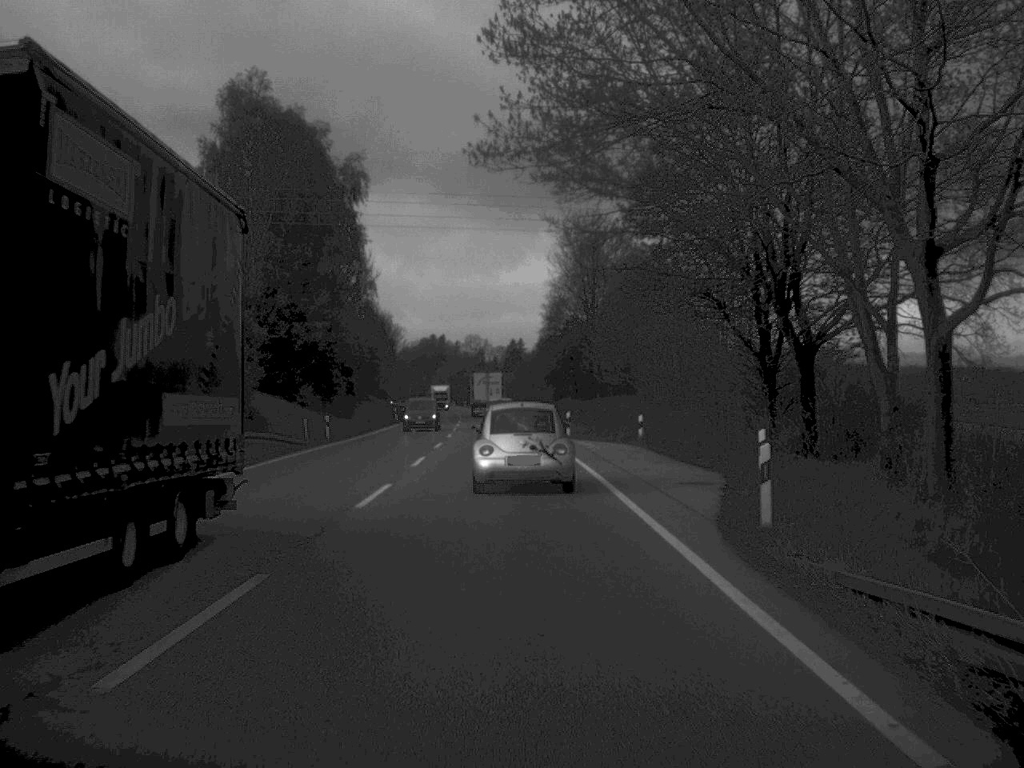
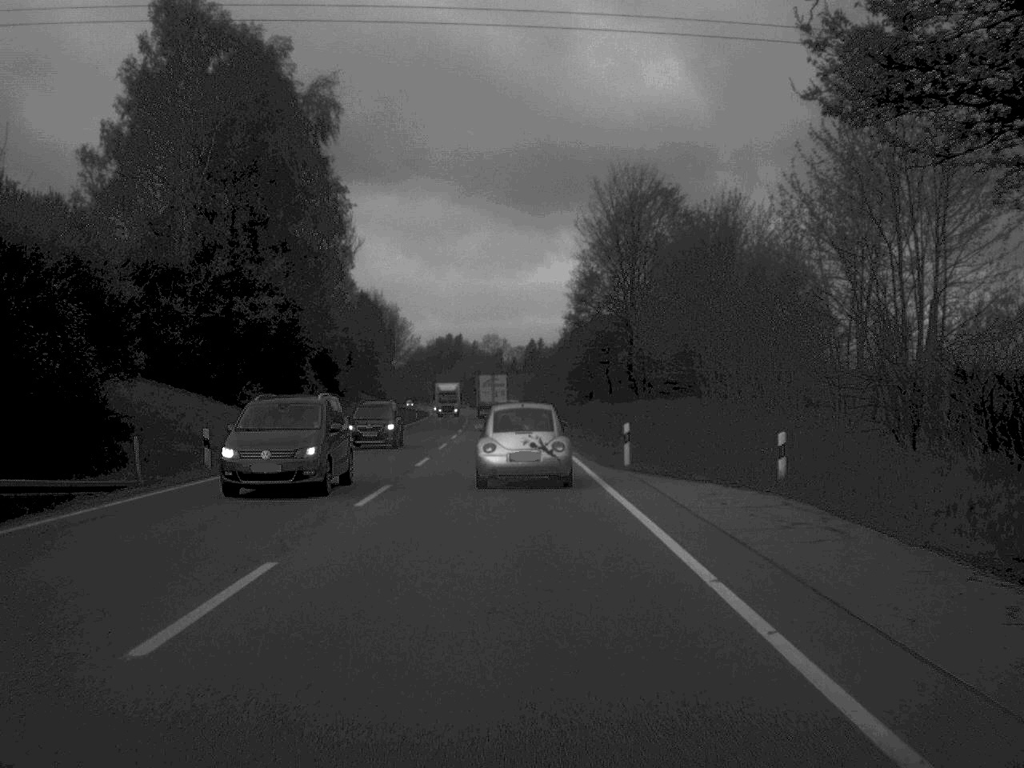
(-0.1, +22.6) m; -1°
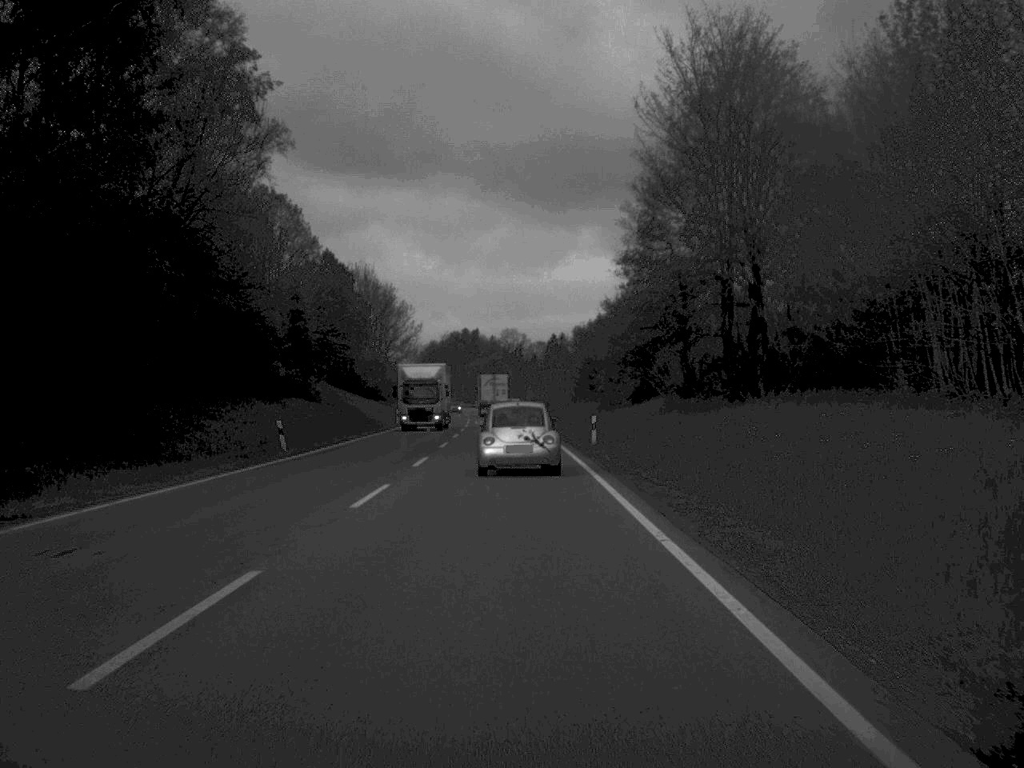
(-0.3, +36.0) m; -1°
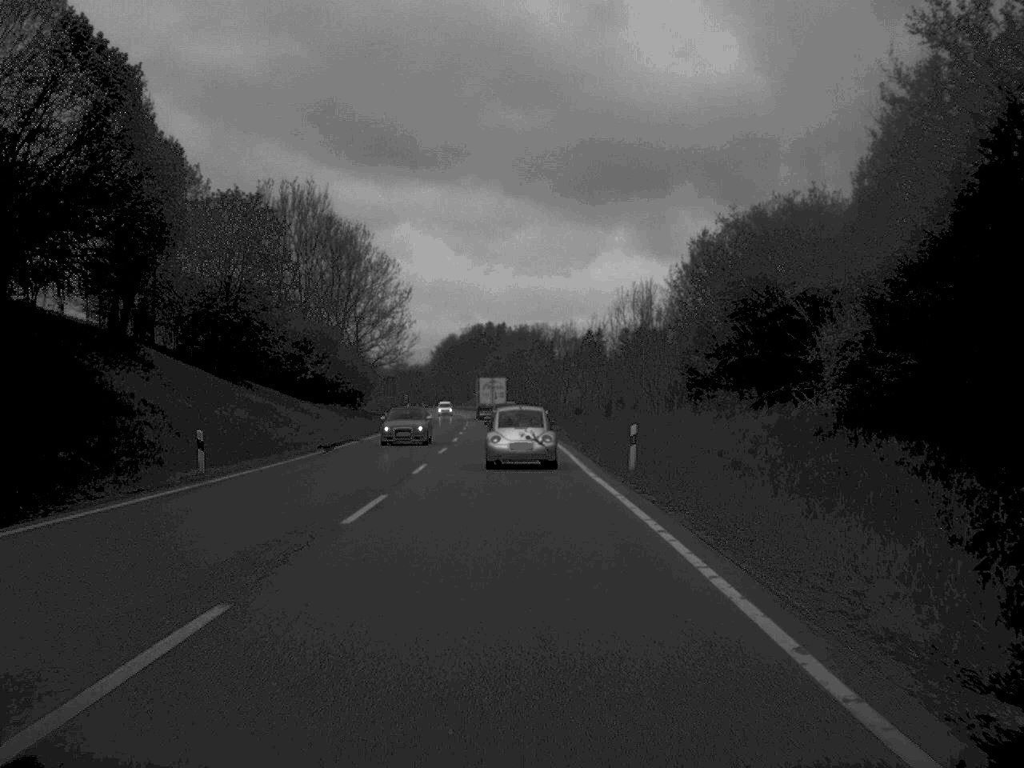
(-0.9, +60.9) m; -1°
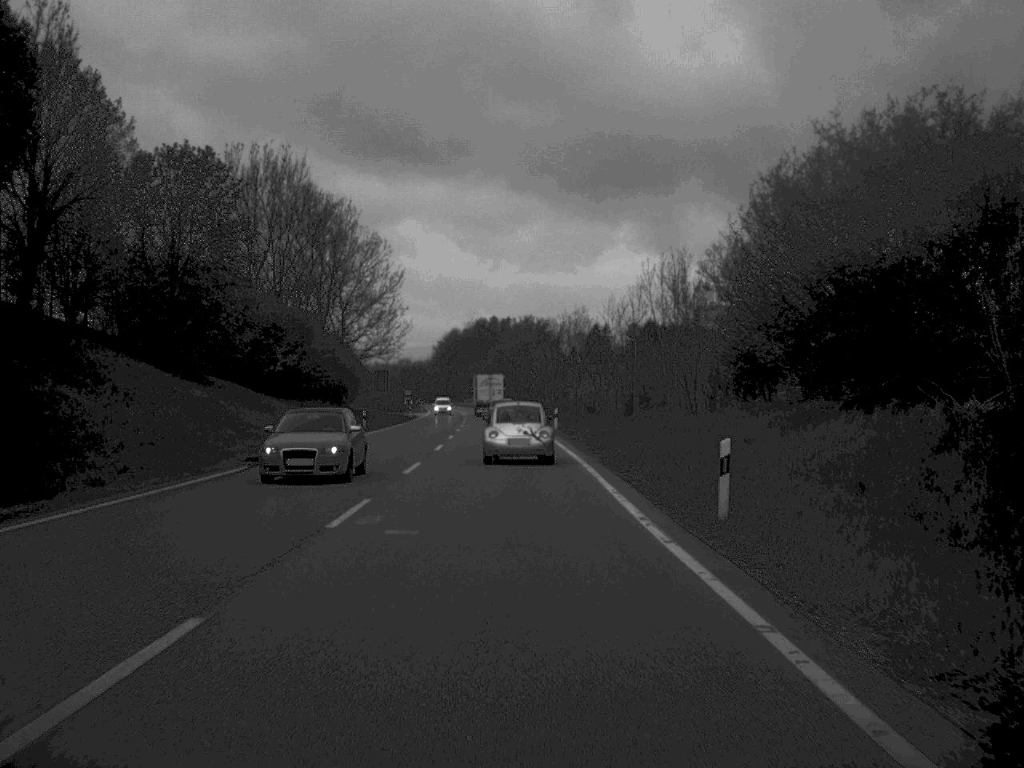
(0.0, +12.8) m; 0°
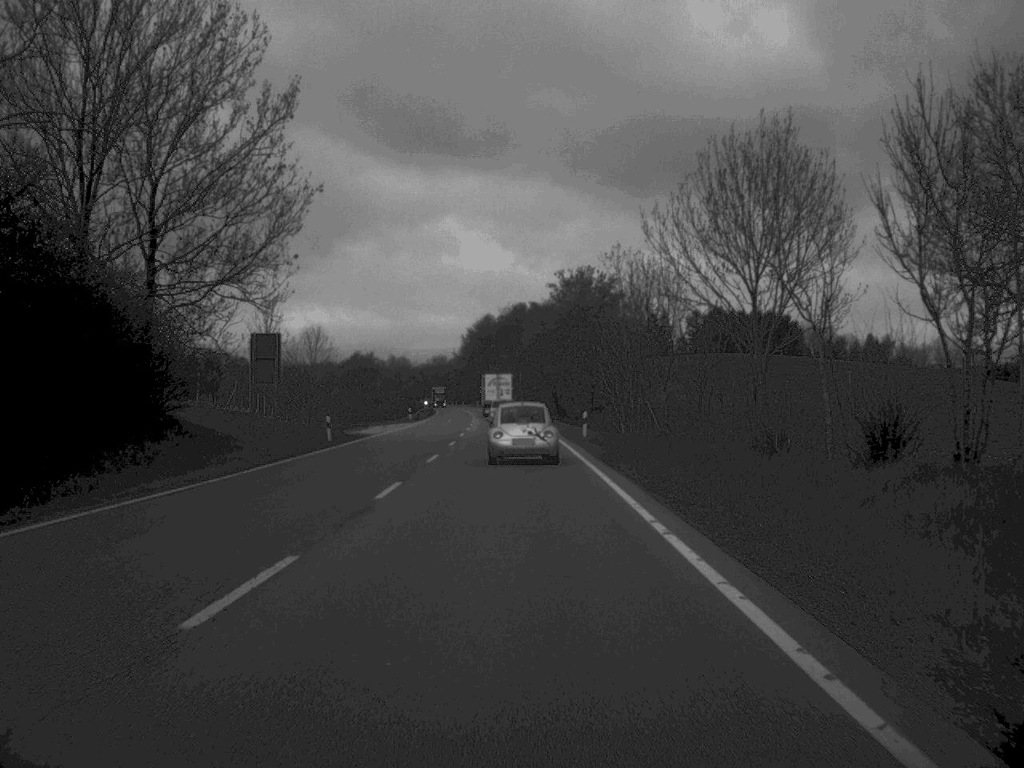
(-1.2, +65.5) m; -2°
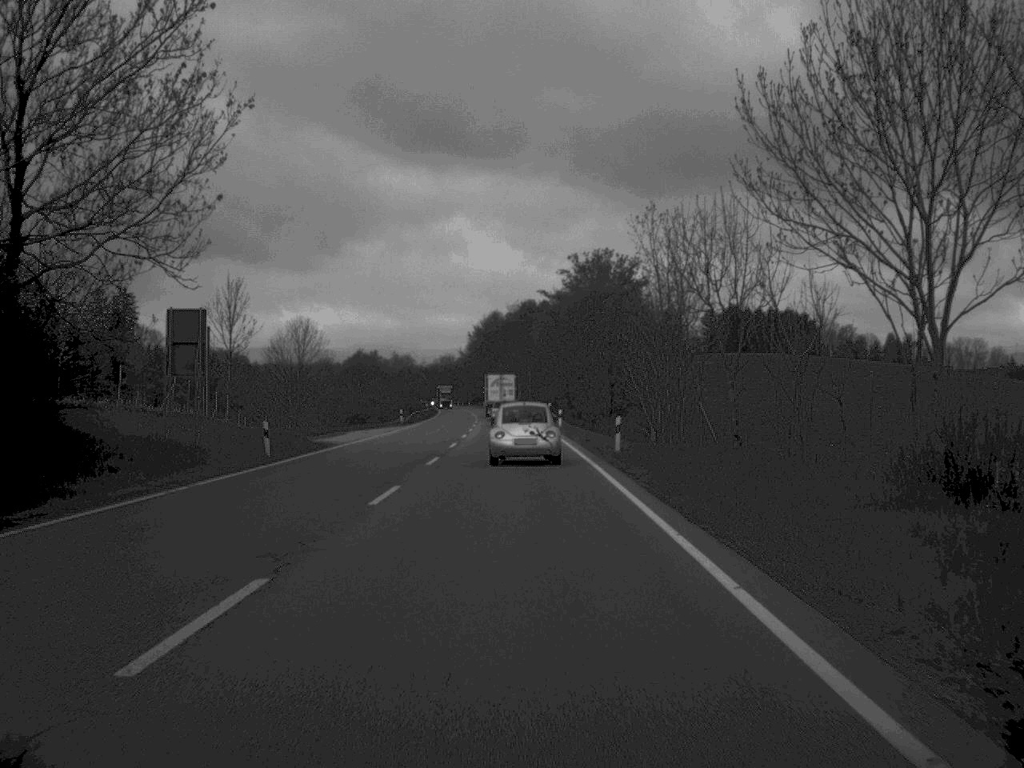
(0.0, +13.4) m; 0°
